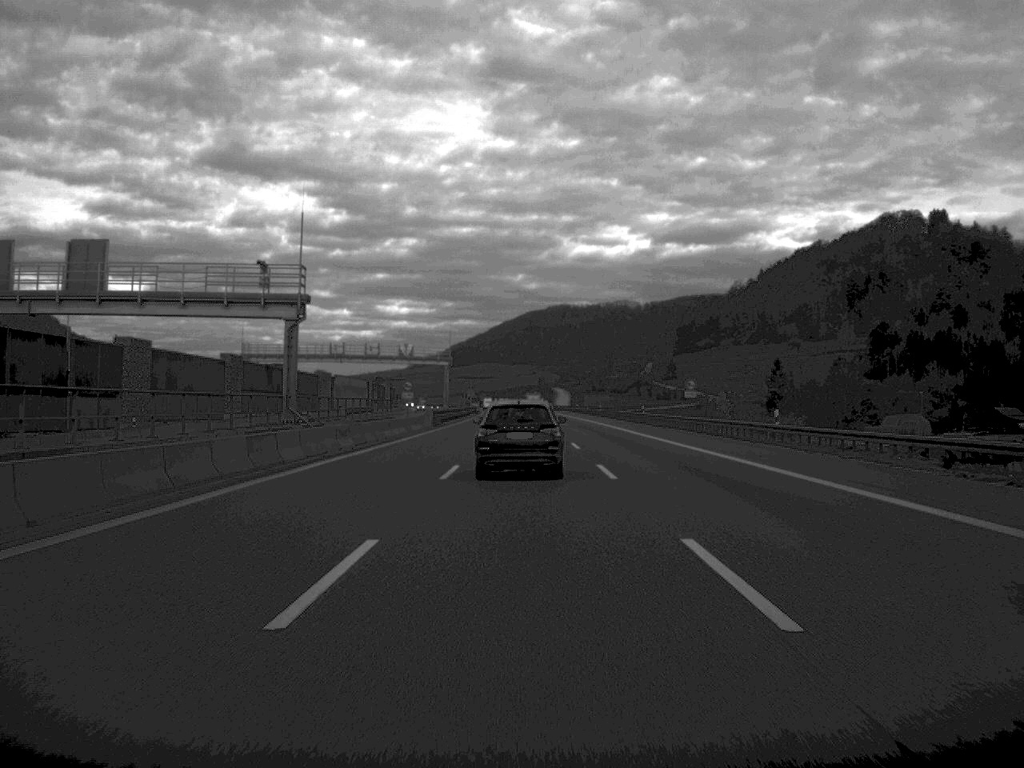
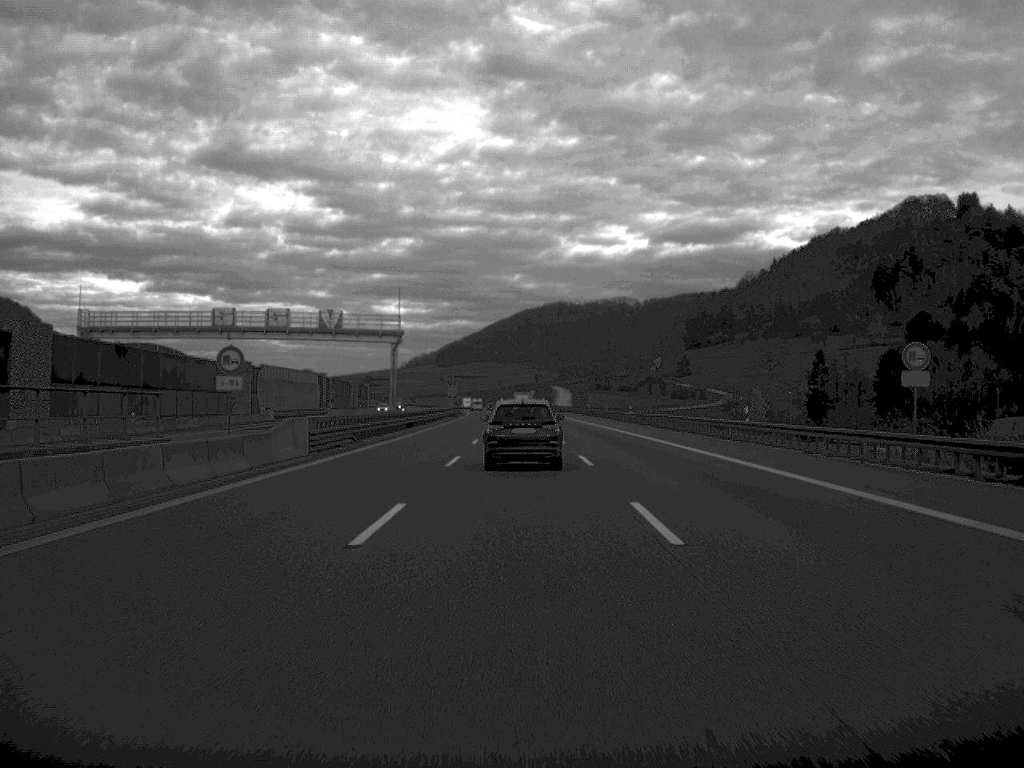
(+0.1, +47.9) m; 0°
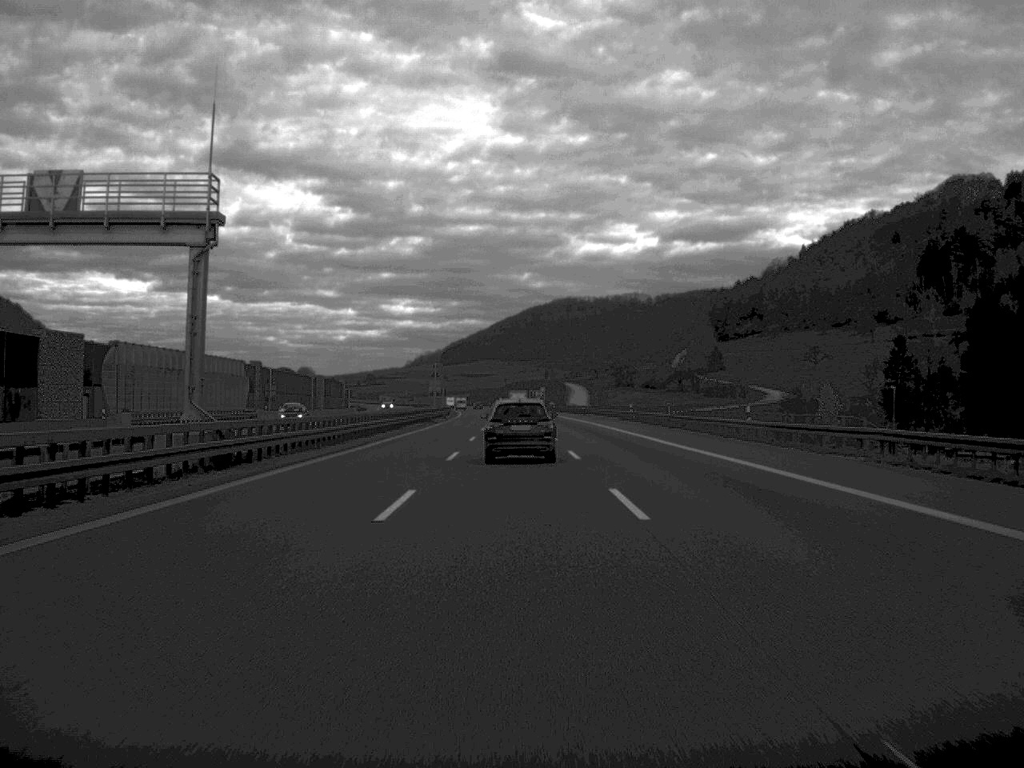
(-0.2, +50.6) m; 0°
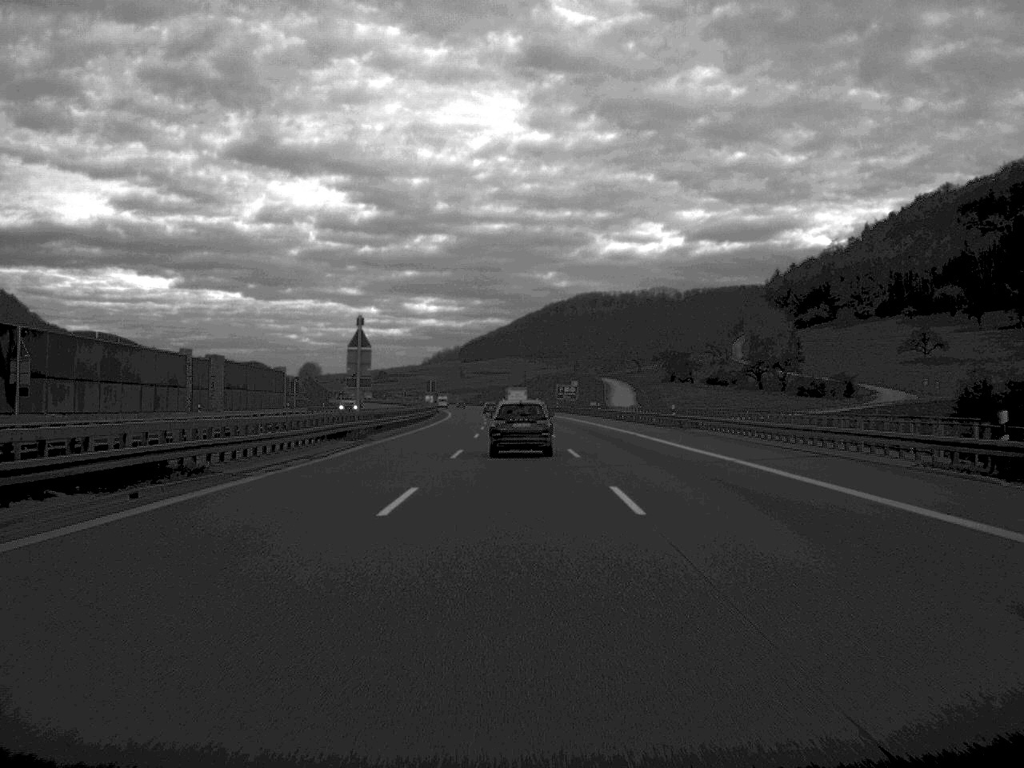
(-0.6, +76.2) m; -1°
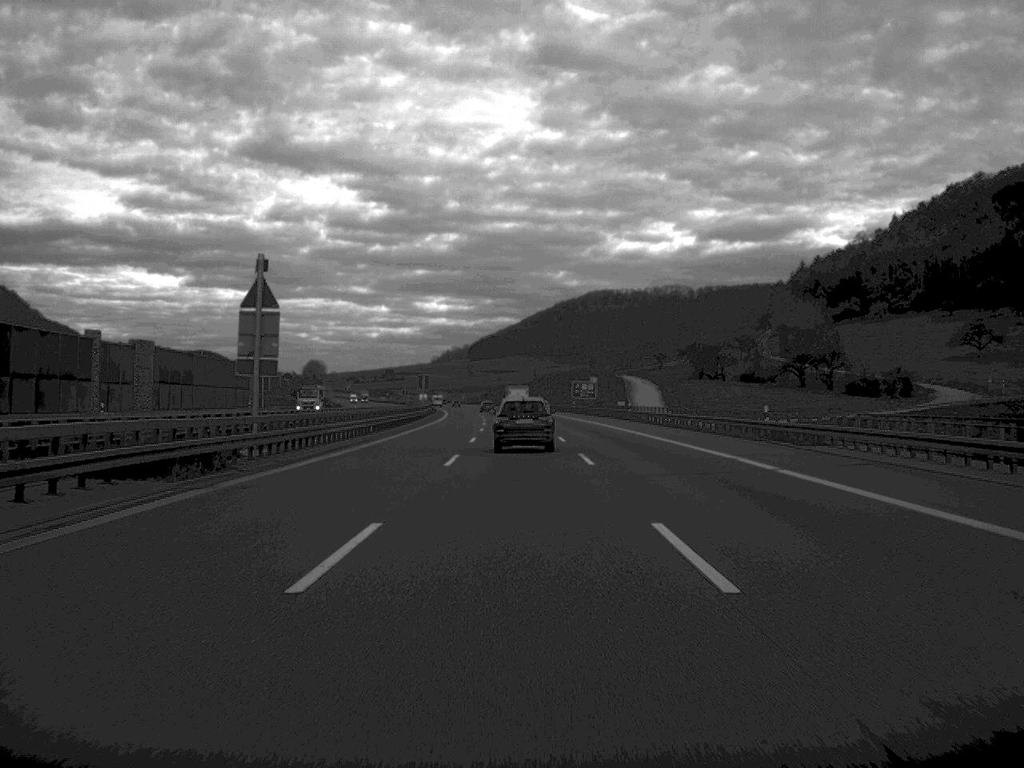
(-0.1, +26.6) m; 0°
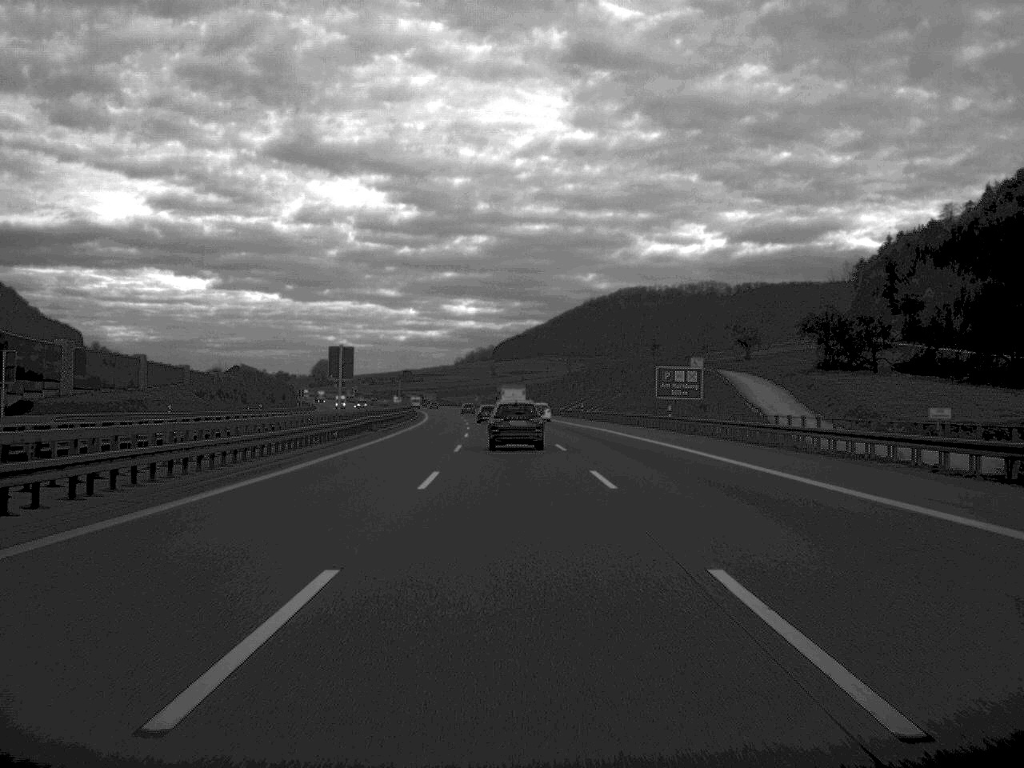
(-0.8, +76.7) m; -1°
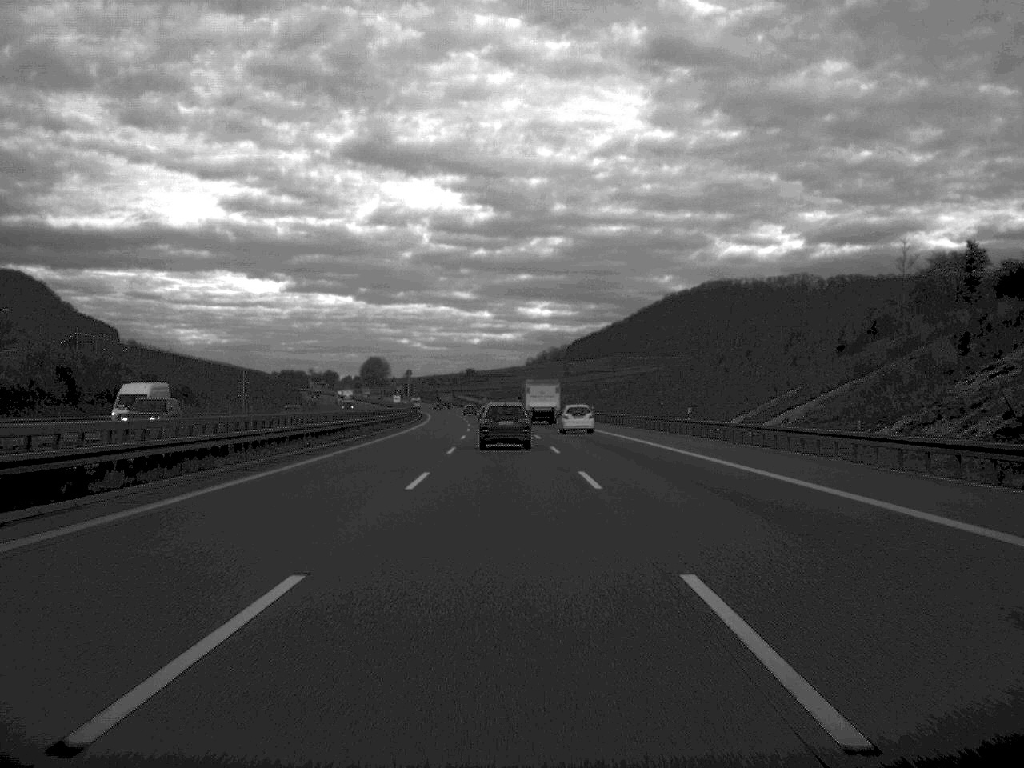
(-2.9, +105.7) m; -3°
